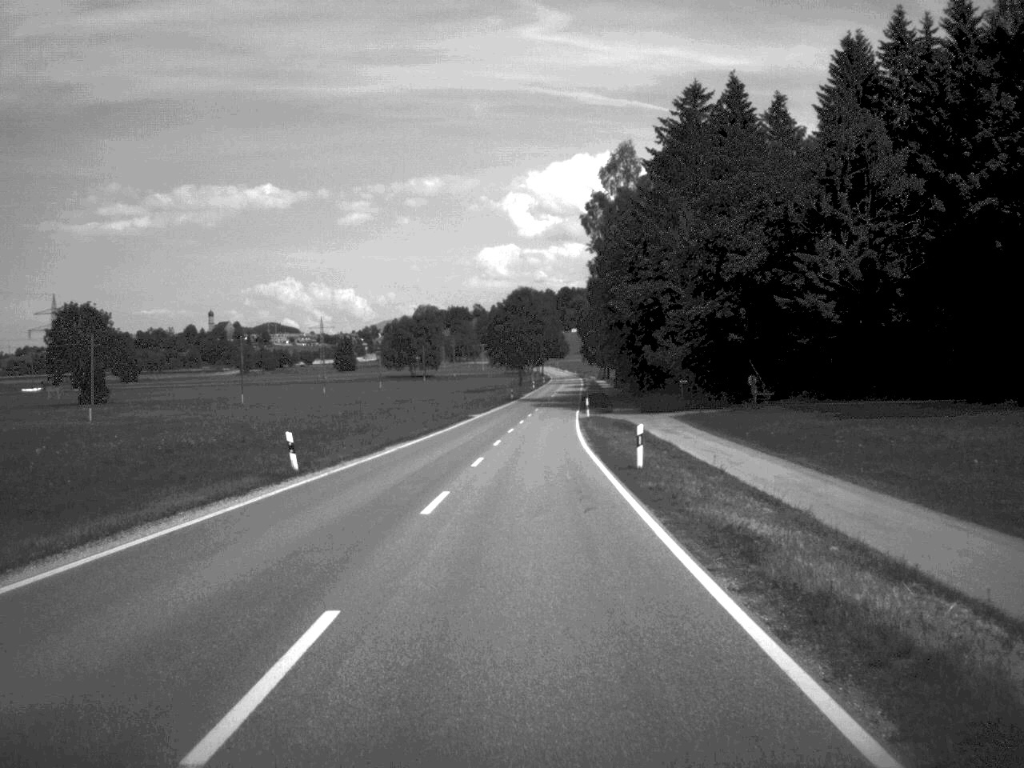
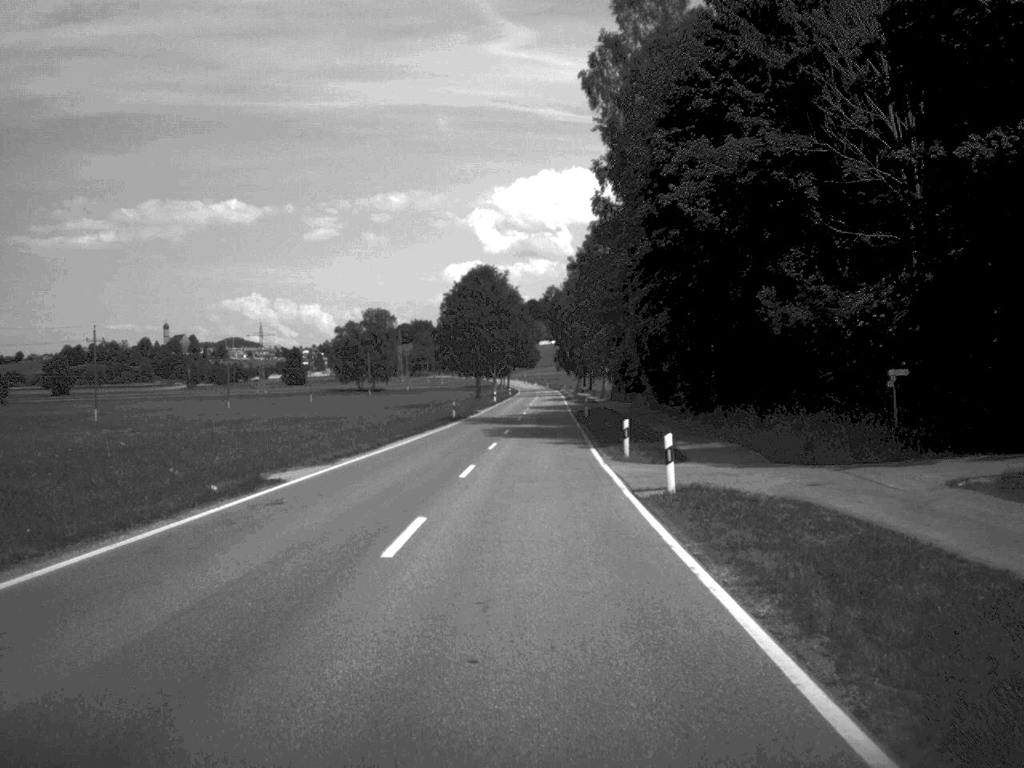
(+0.7, +52.2) m; +1°
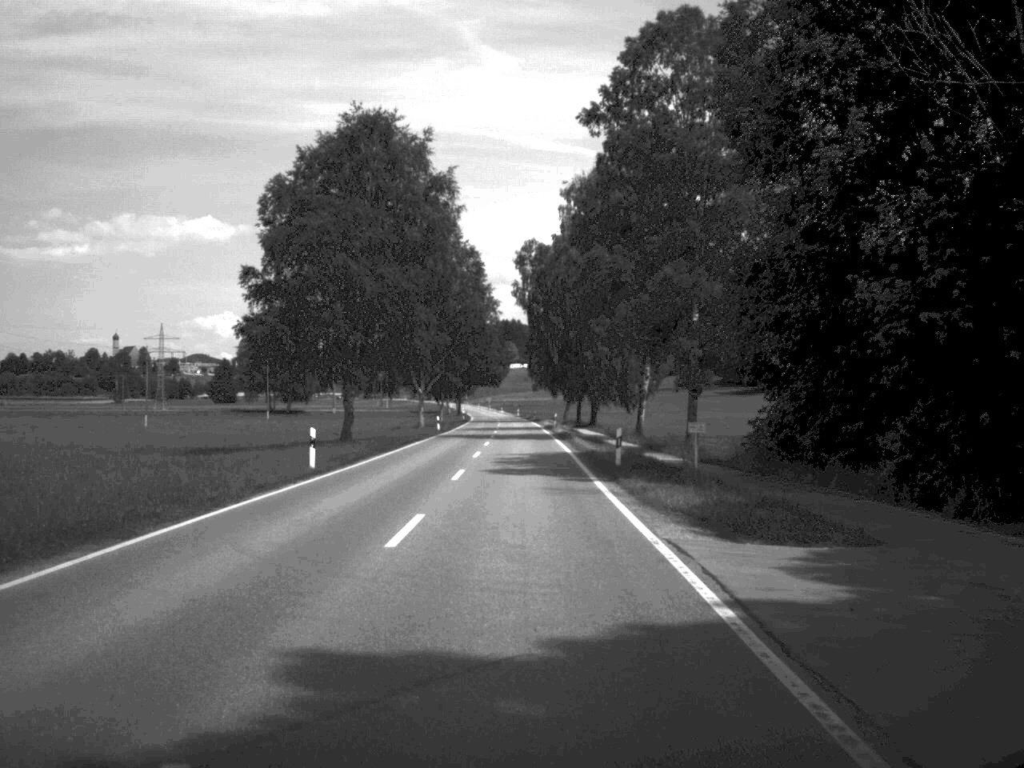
(+1.5, +88.4) m; +1°
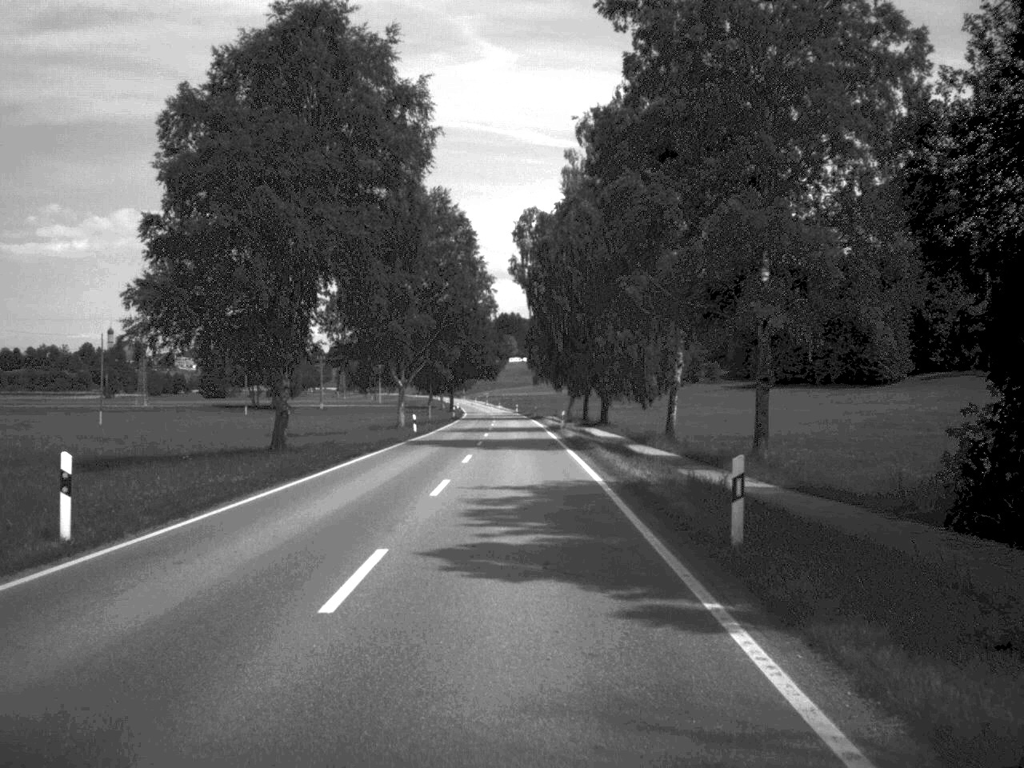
(0.0, +16.6) m; 0°
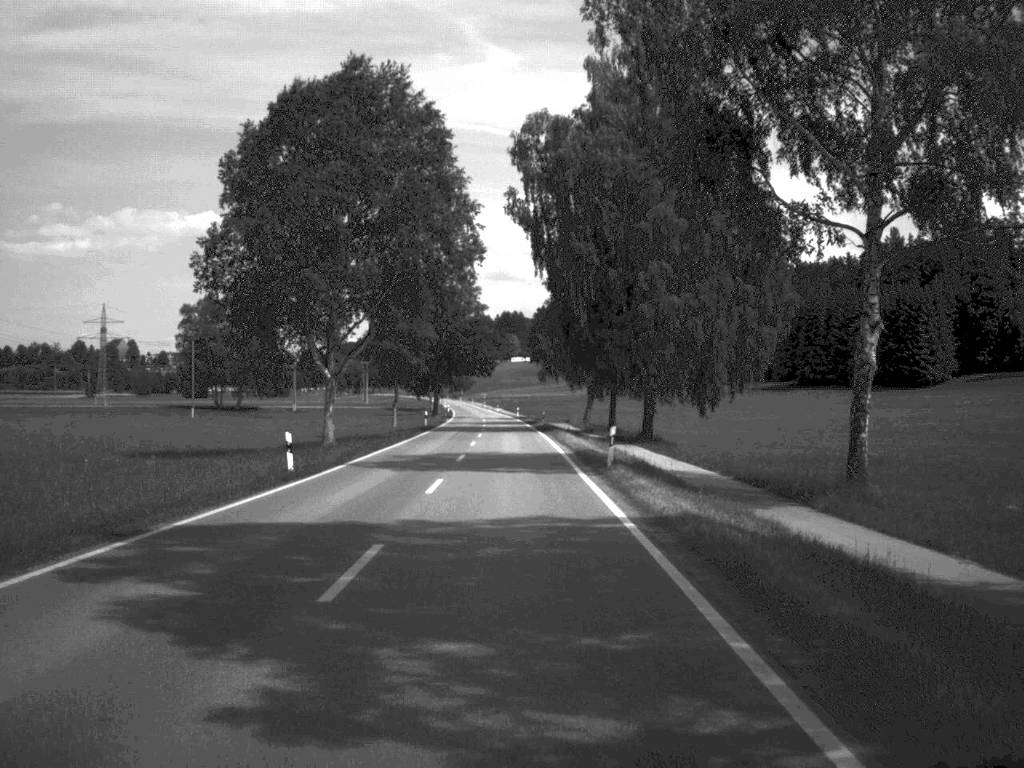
(0.0, +33.9) m; 0°
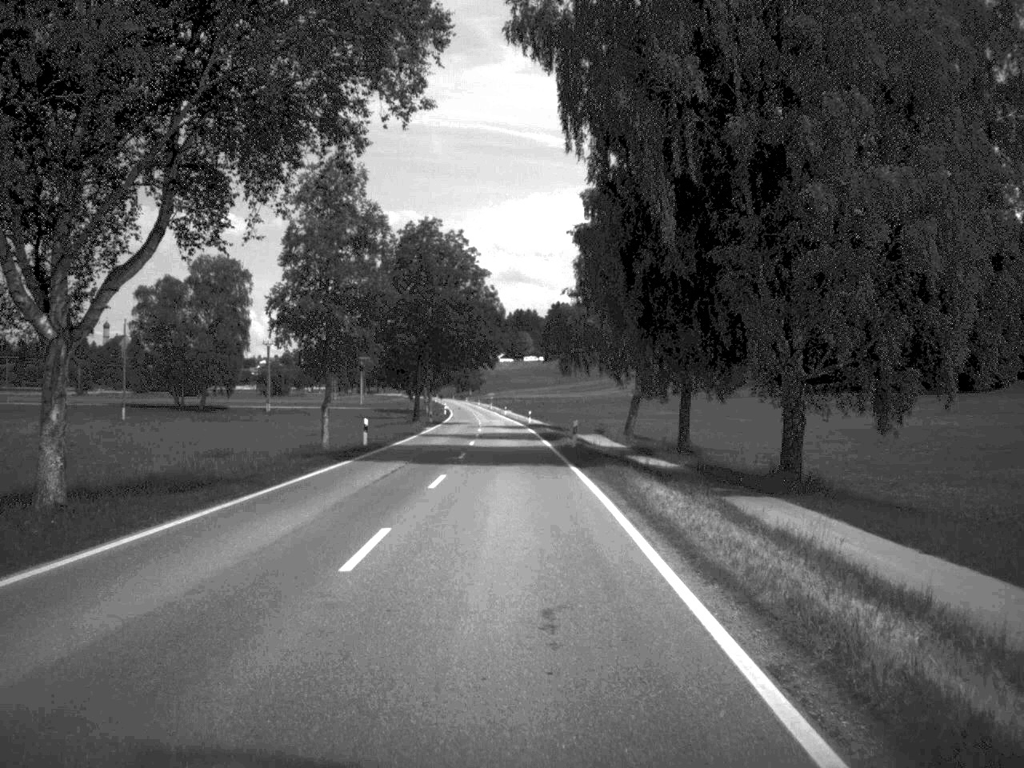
(-0.1, +34.1) m; -1°
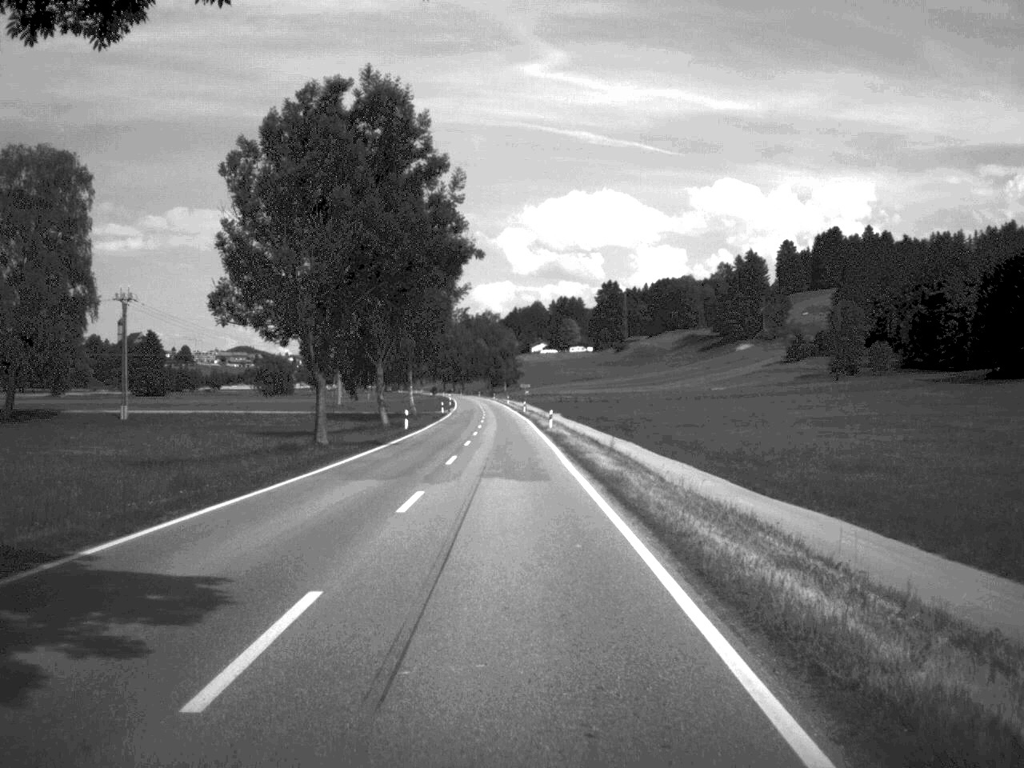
(-1.5, +88.3) m; -2°
